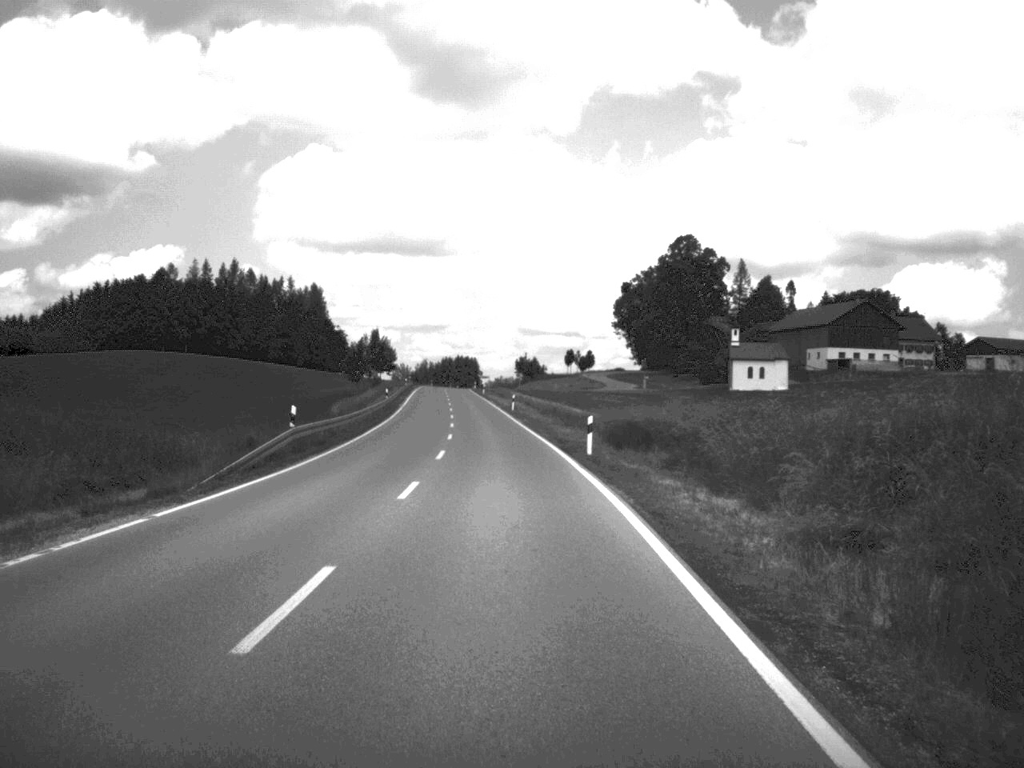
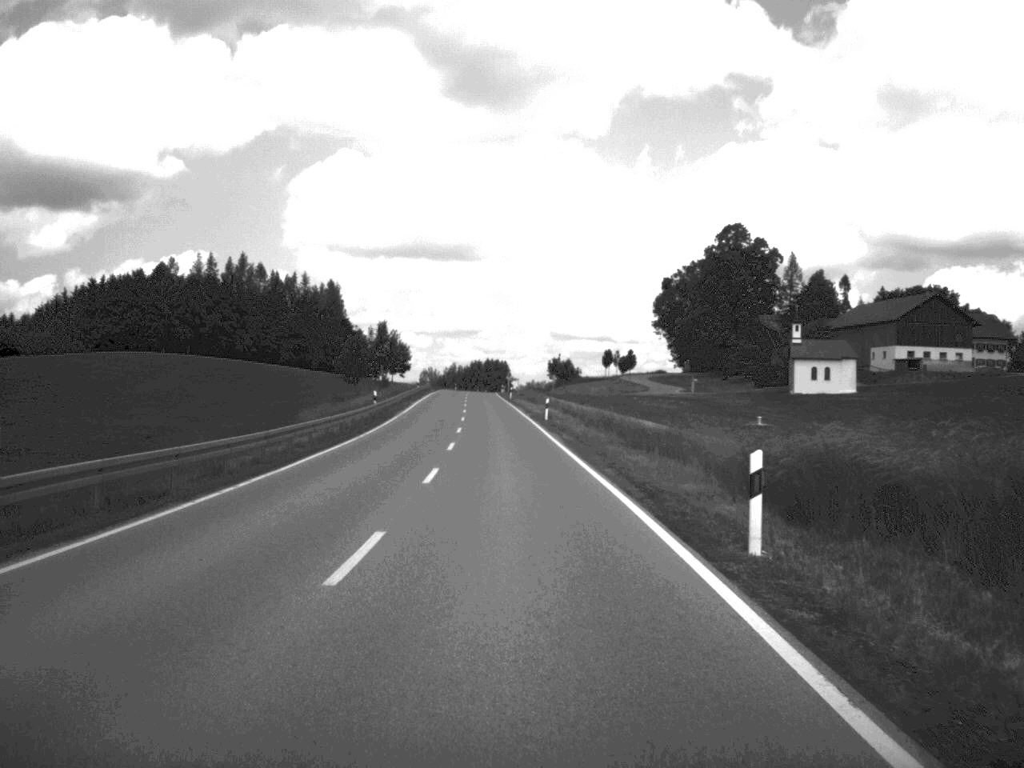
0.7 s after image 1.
(-0.3, +20.8) m; -1°
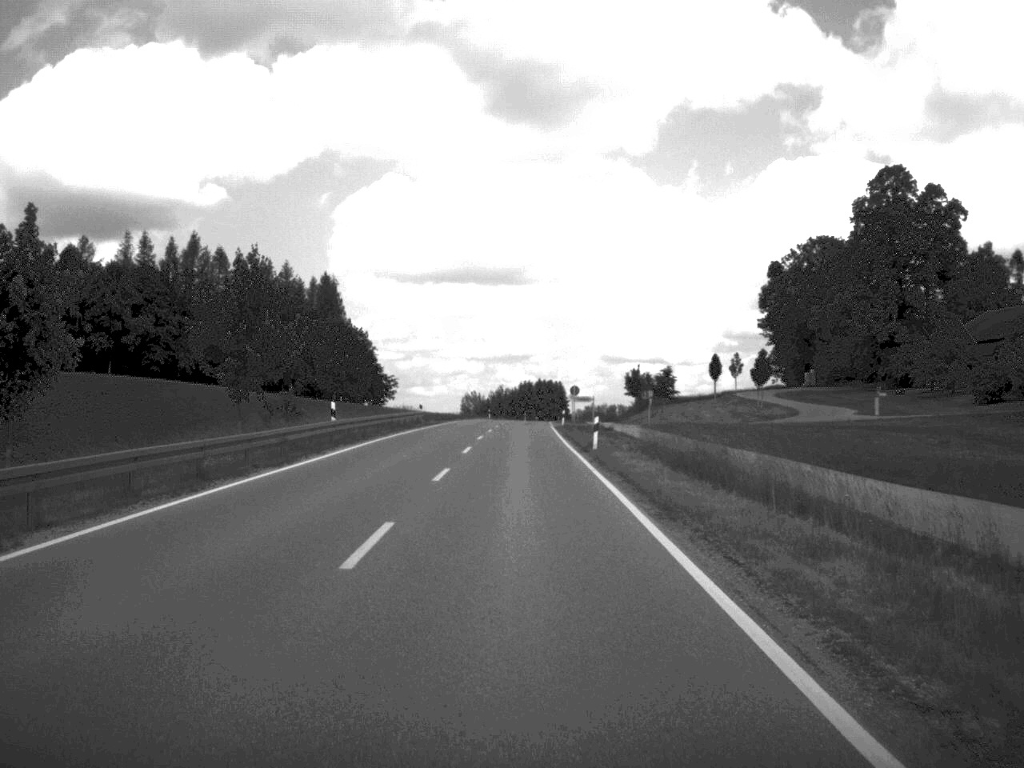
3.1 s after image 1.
(-1.8, +69.3) m; -3°
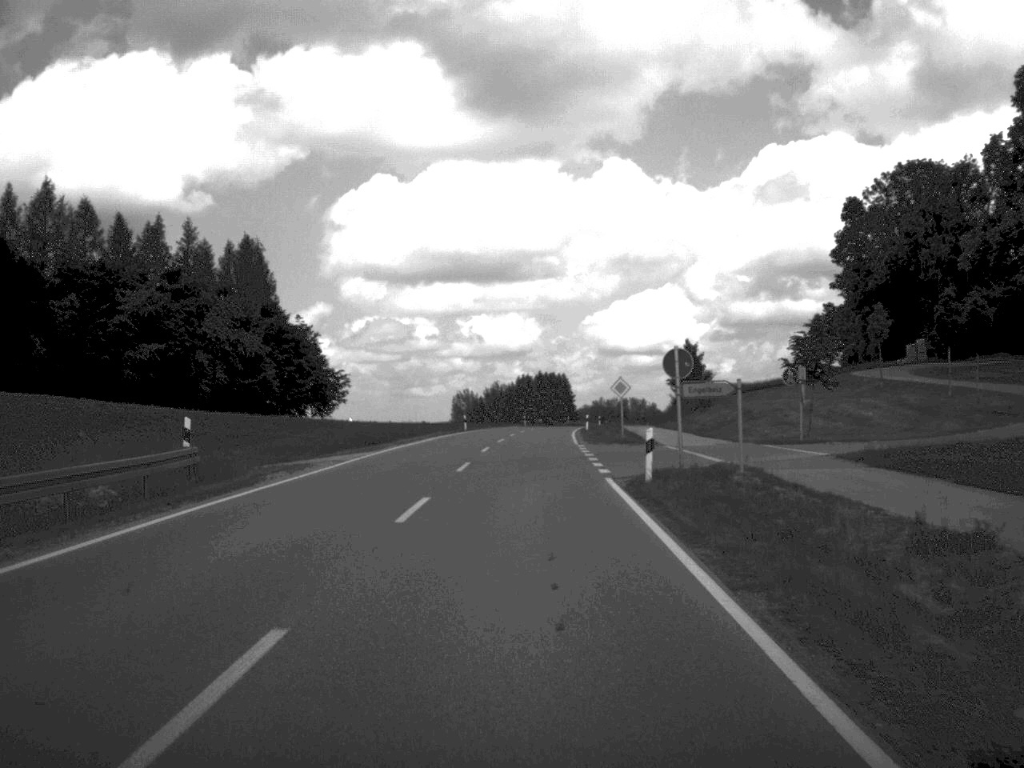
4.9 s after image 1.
(-0.1, +53.4) m; 0°
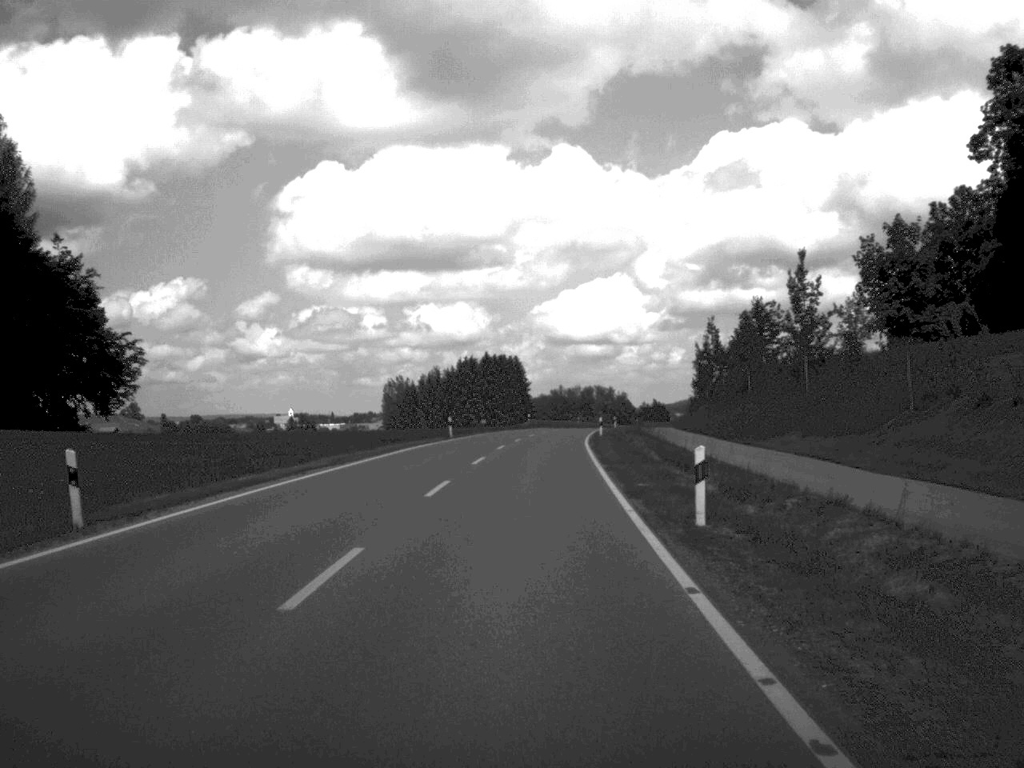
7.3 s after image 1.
(+1.0, +65.6) m; +2°
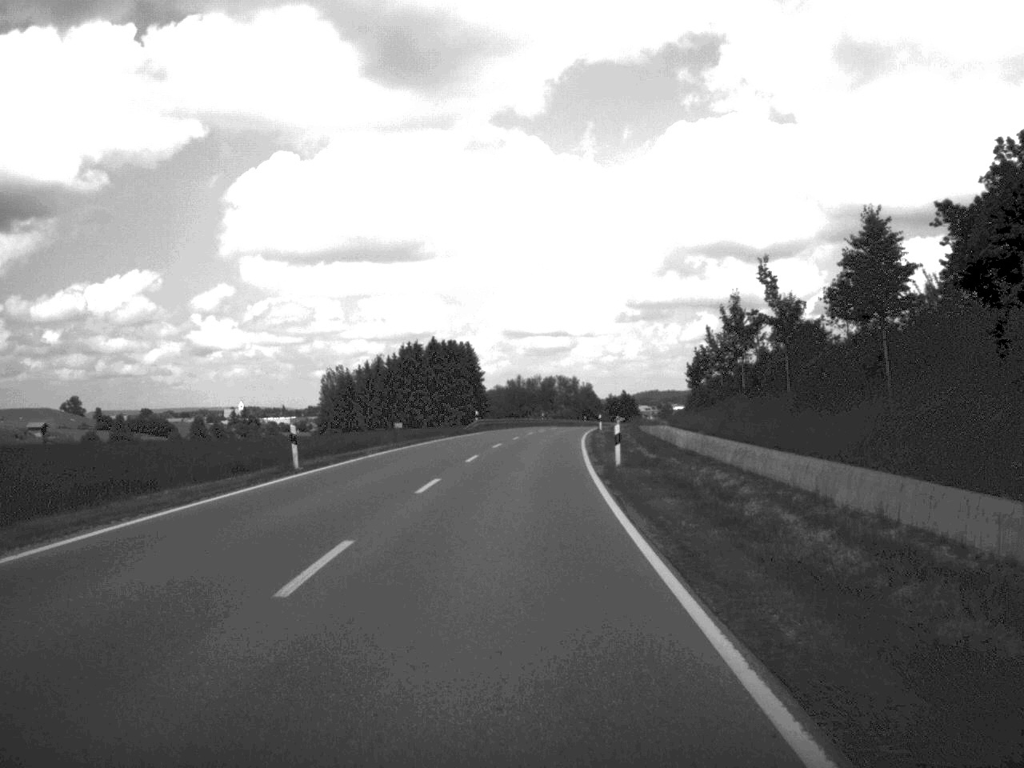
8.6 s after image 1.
(+0.6, +34.6) m; +2°
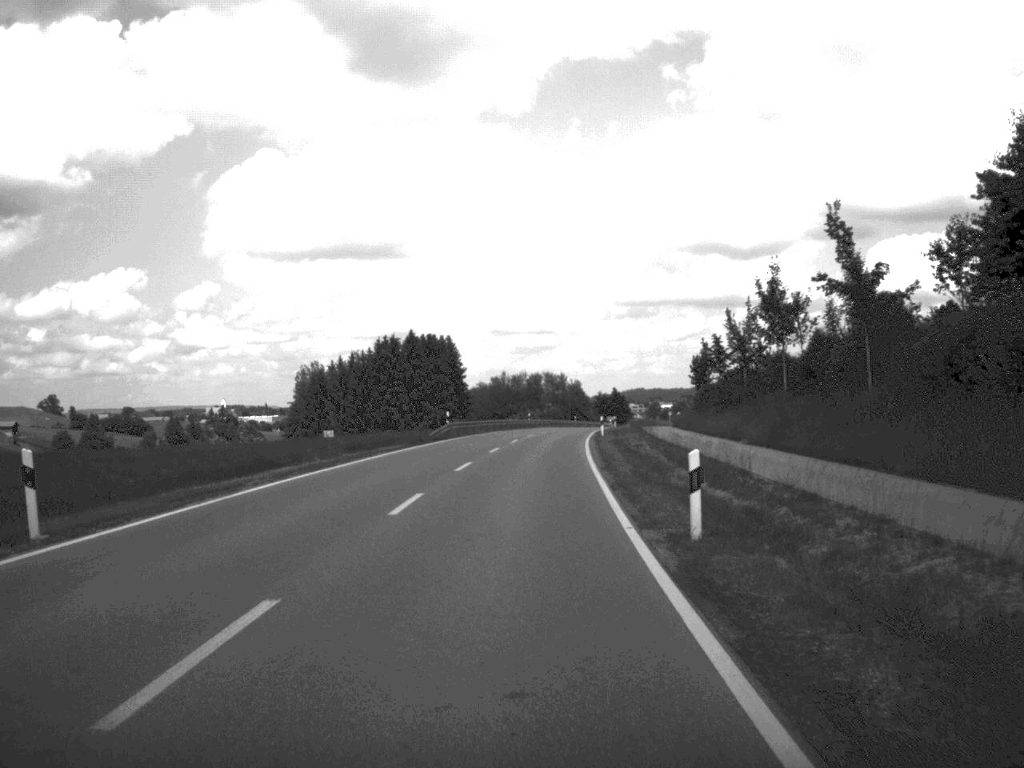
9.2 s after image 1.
(+0.1, +15.8) m; +1°
